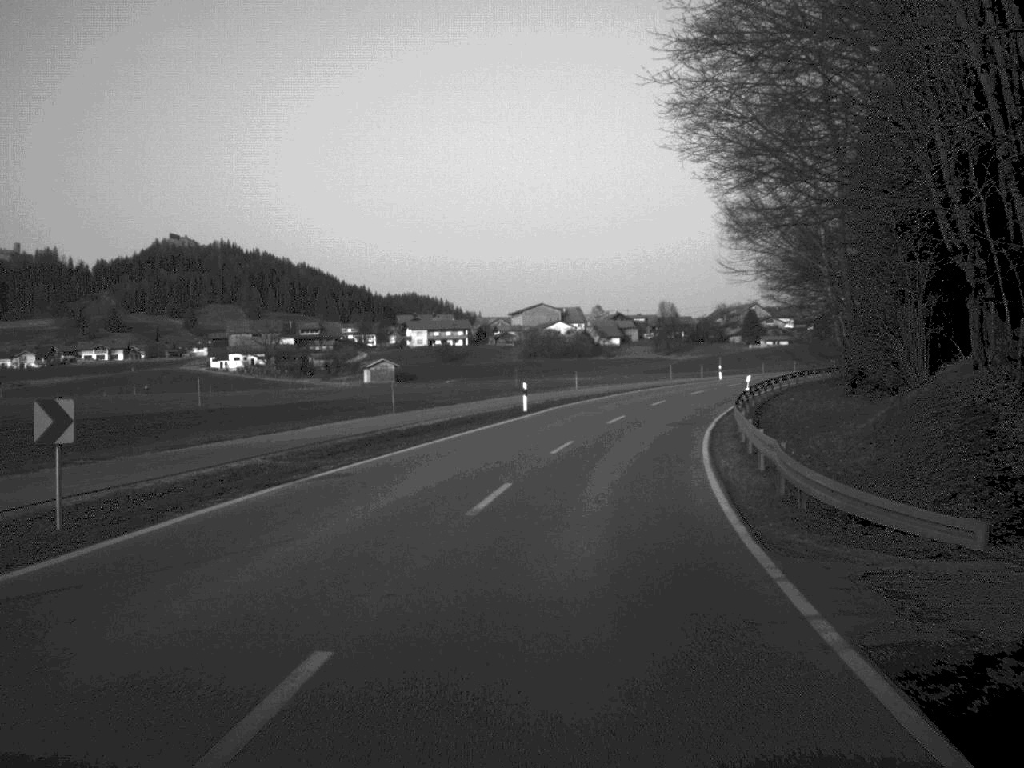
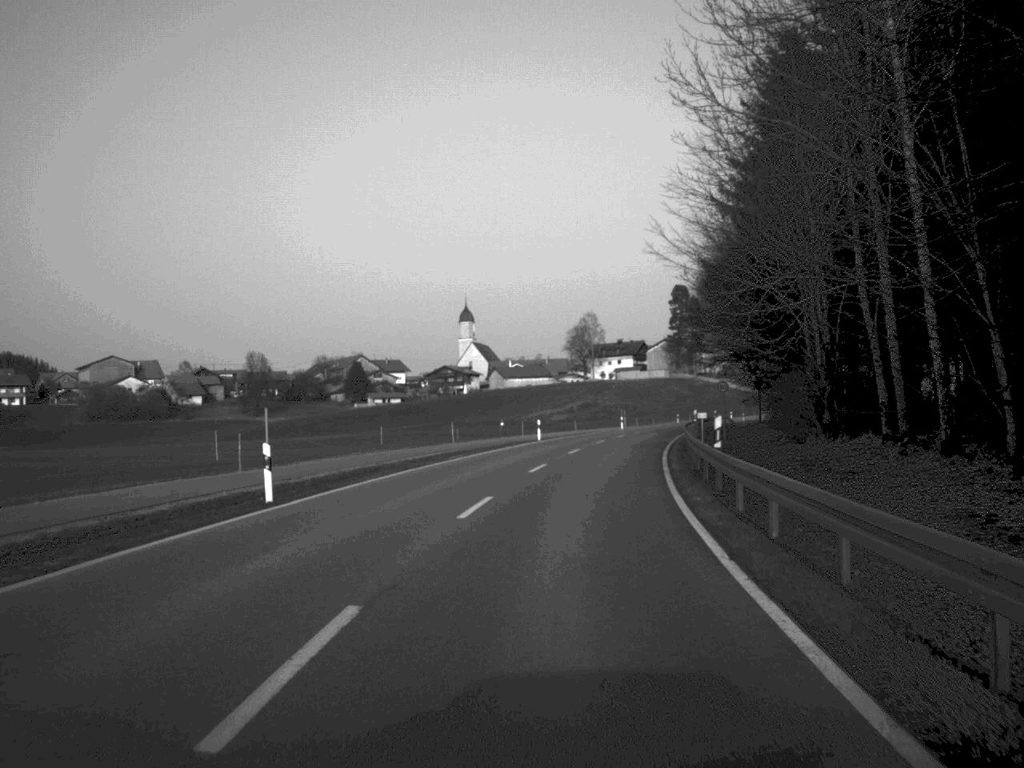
(+10.9, +66.4) m; +18°
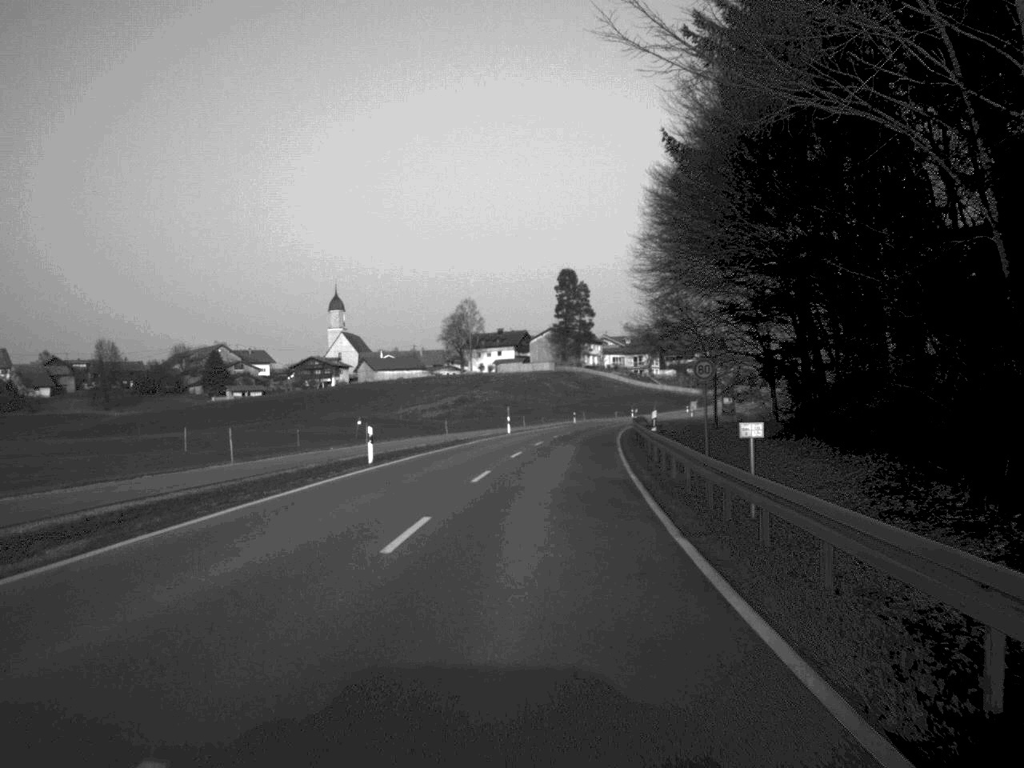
(+1.5, +28.4) m; +5°
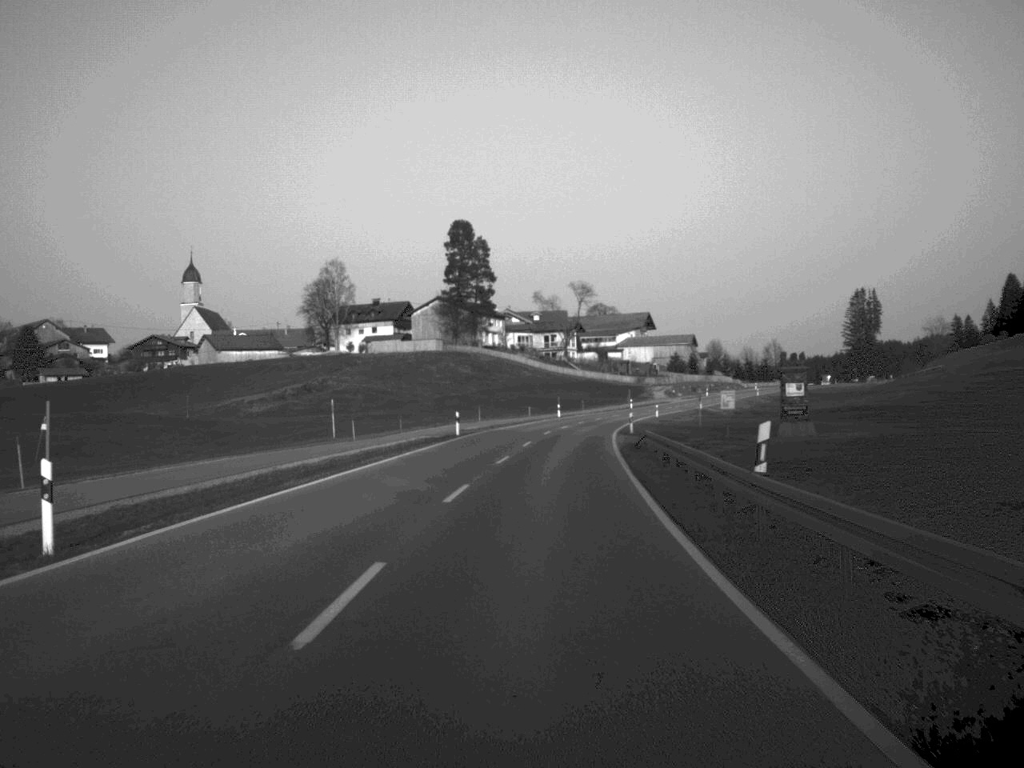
(+3.1, +64.4) m; +5°
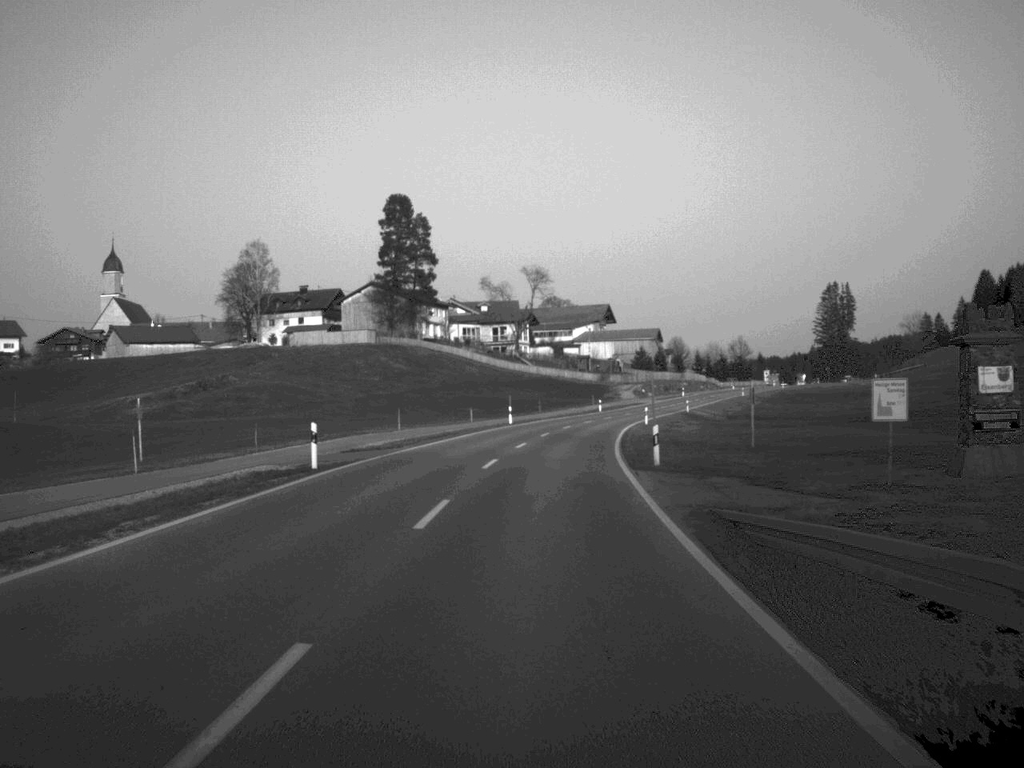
(+0.6, +27.9) m; +2°
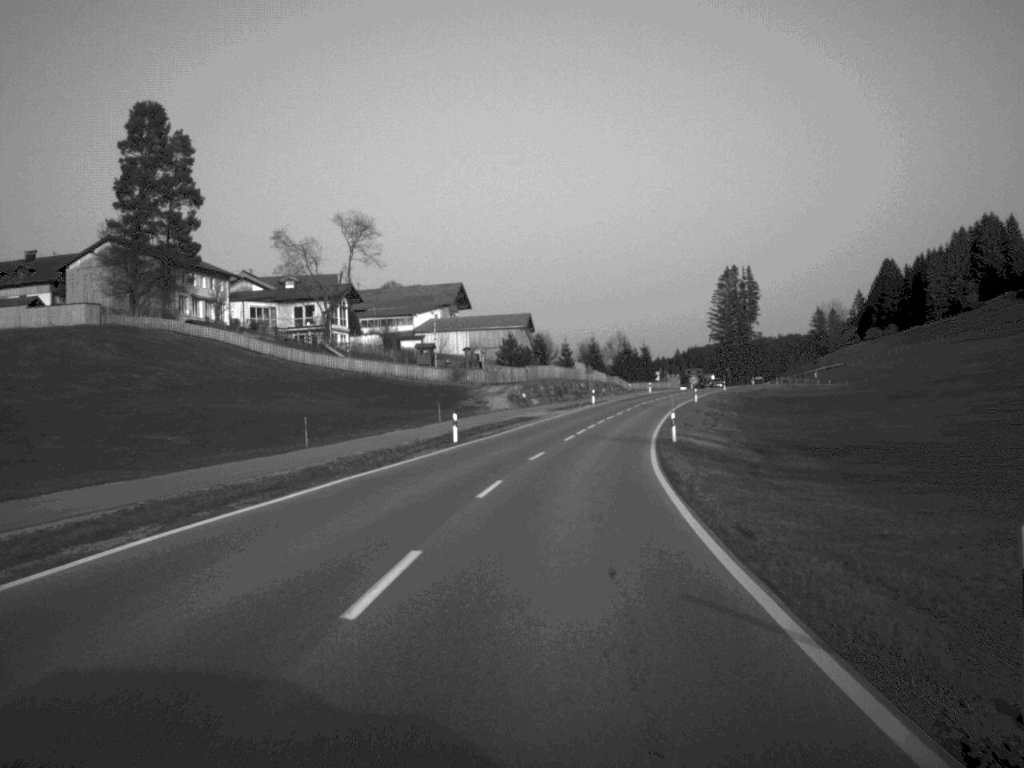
(+3.6, +66.3) m; +7°
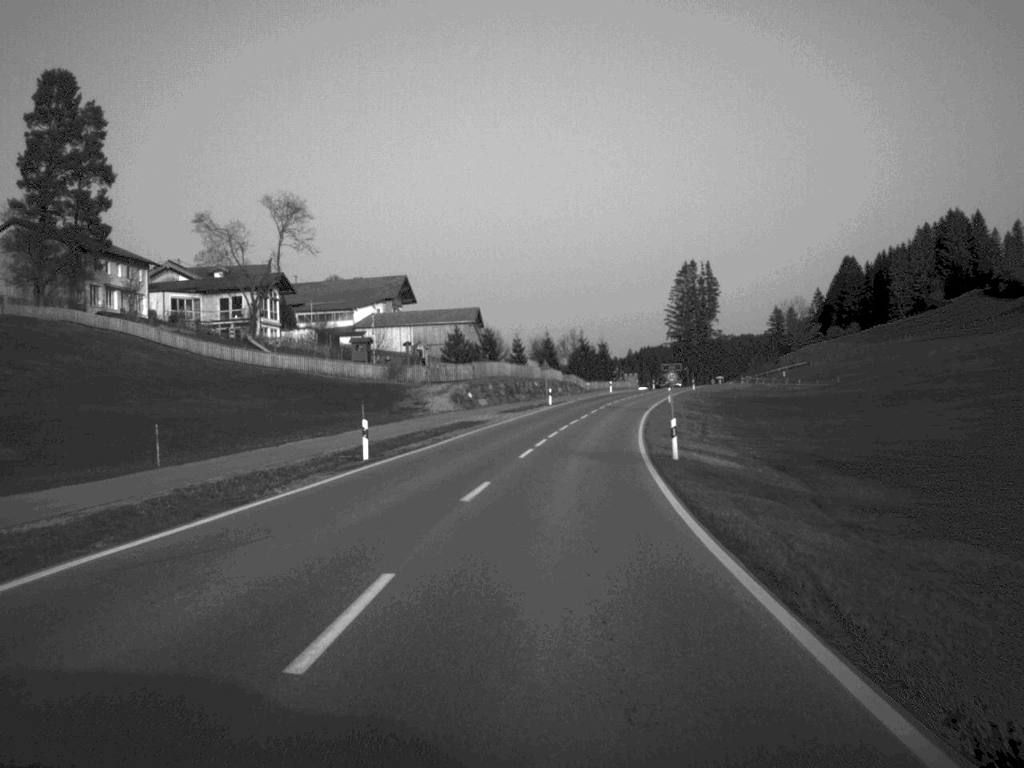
(+0.3, +13.1) m; +2°
